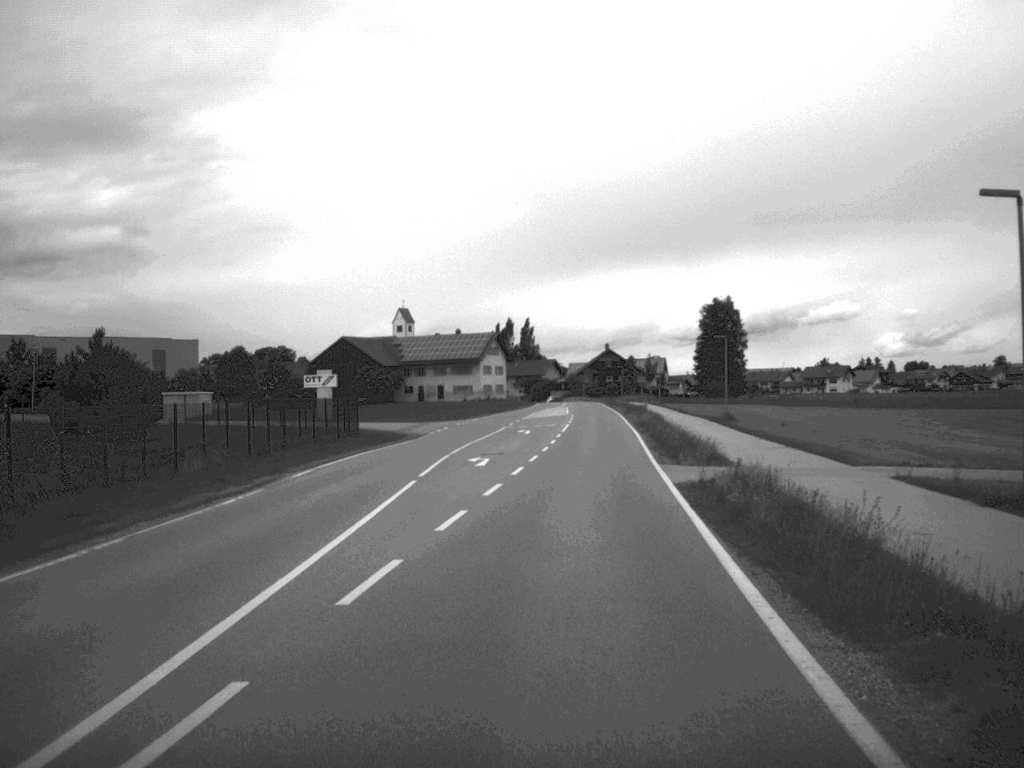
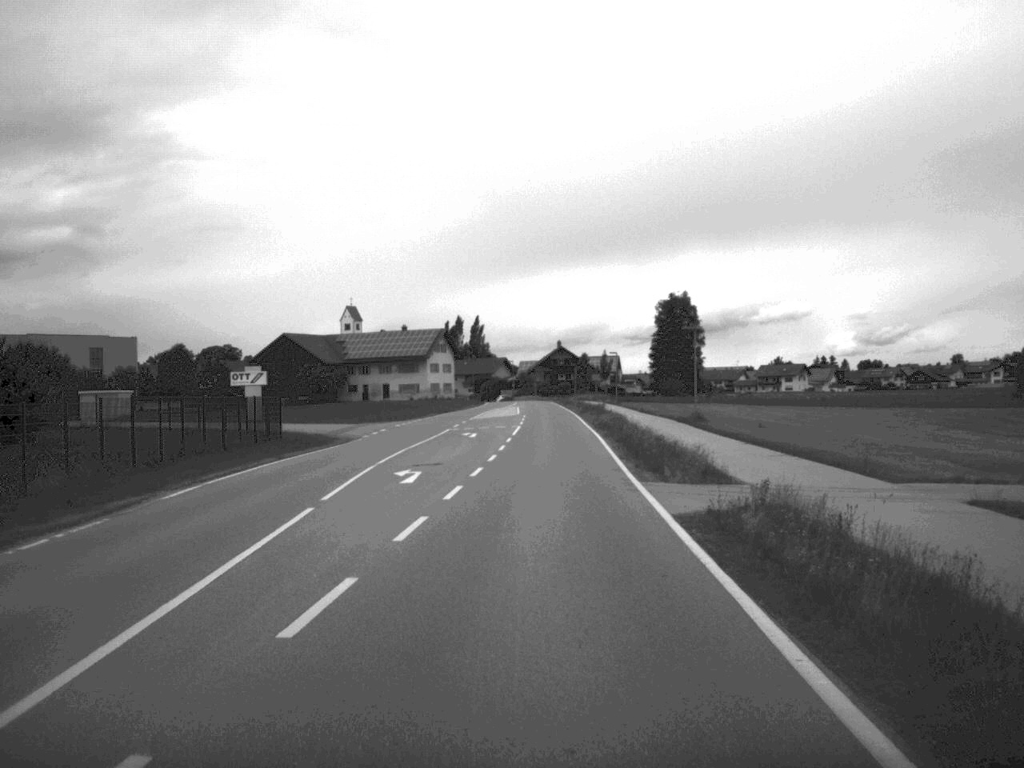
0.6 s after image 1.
(+0.1, +7.2) m; +2°
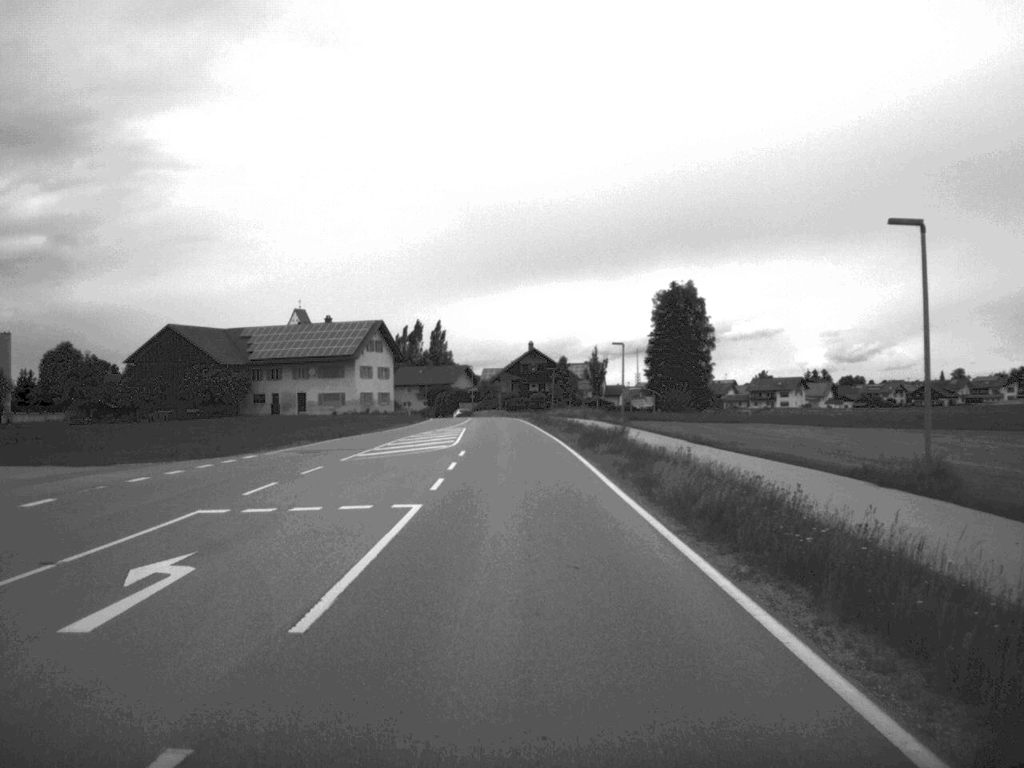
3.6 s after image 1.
(+0.7, +41.0) m; +1°
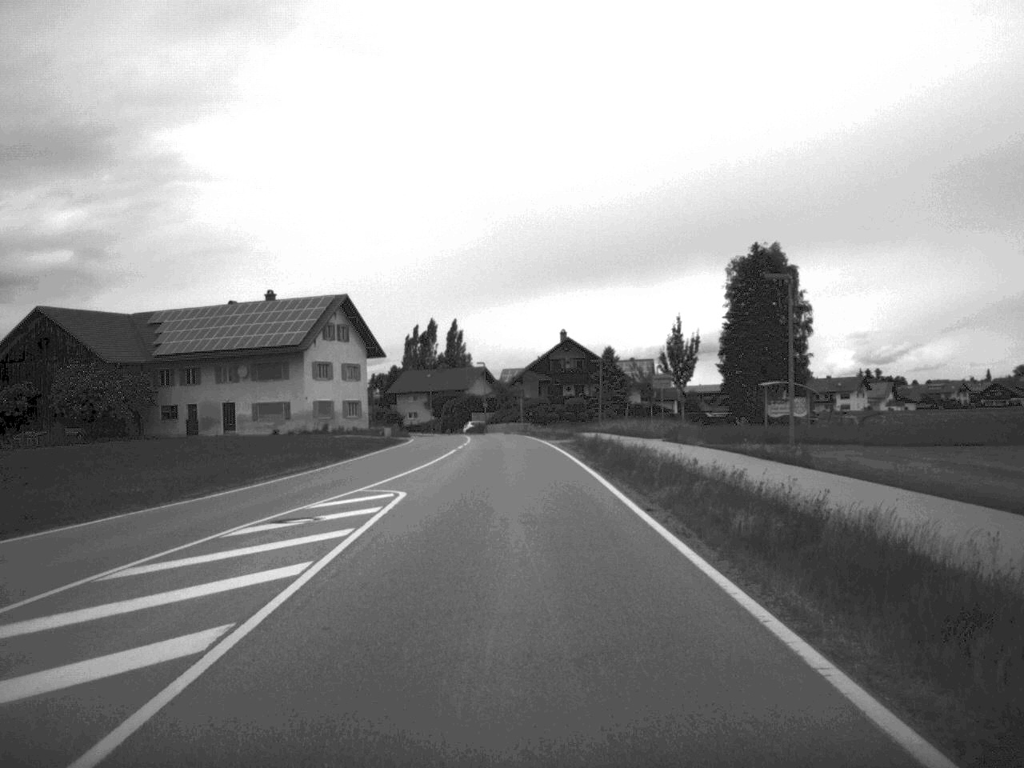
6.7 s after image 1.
(-0.5, +40.9) m; -1°
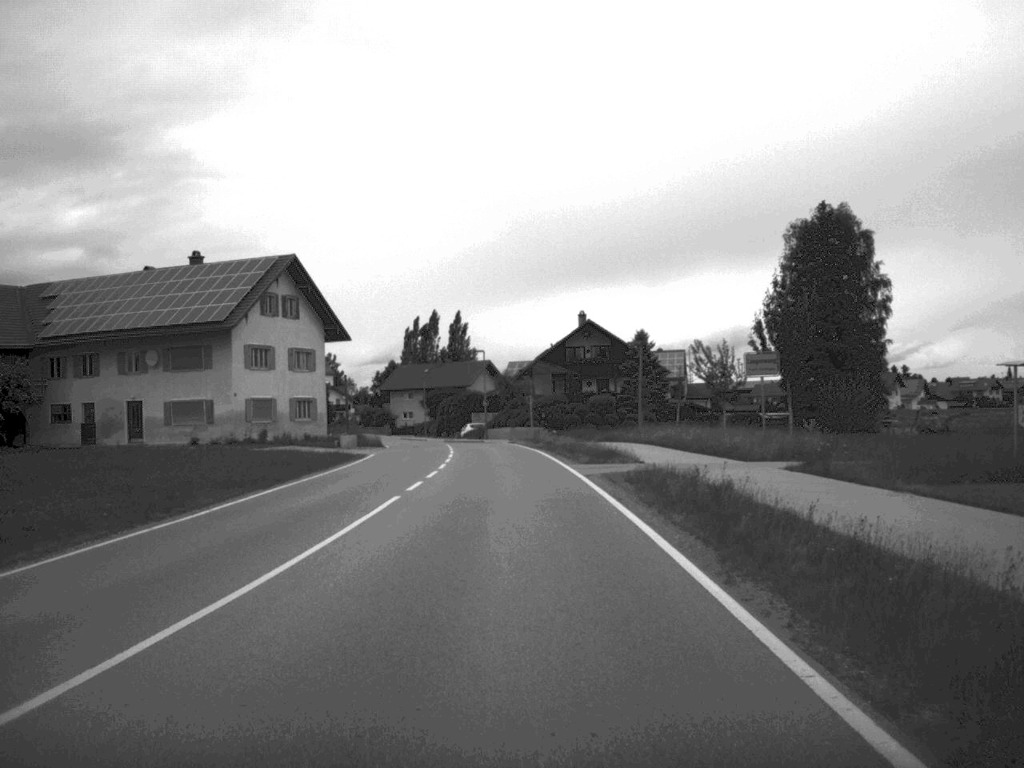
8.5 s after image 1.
(-0.1, +22.8) m; -1°
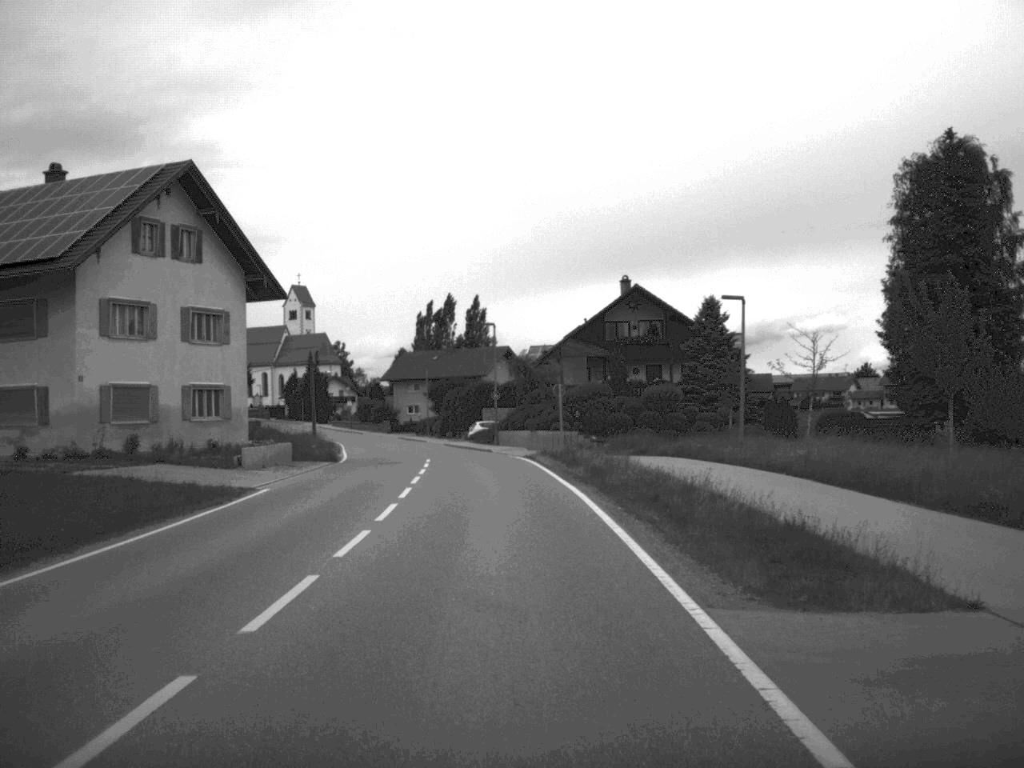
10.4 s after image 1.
(-0.1, +23.7) m; -1°
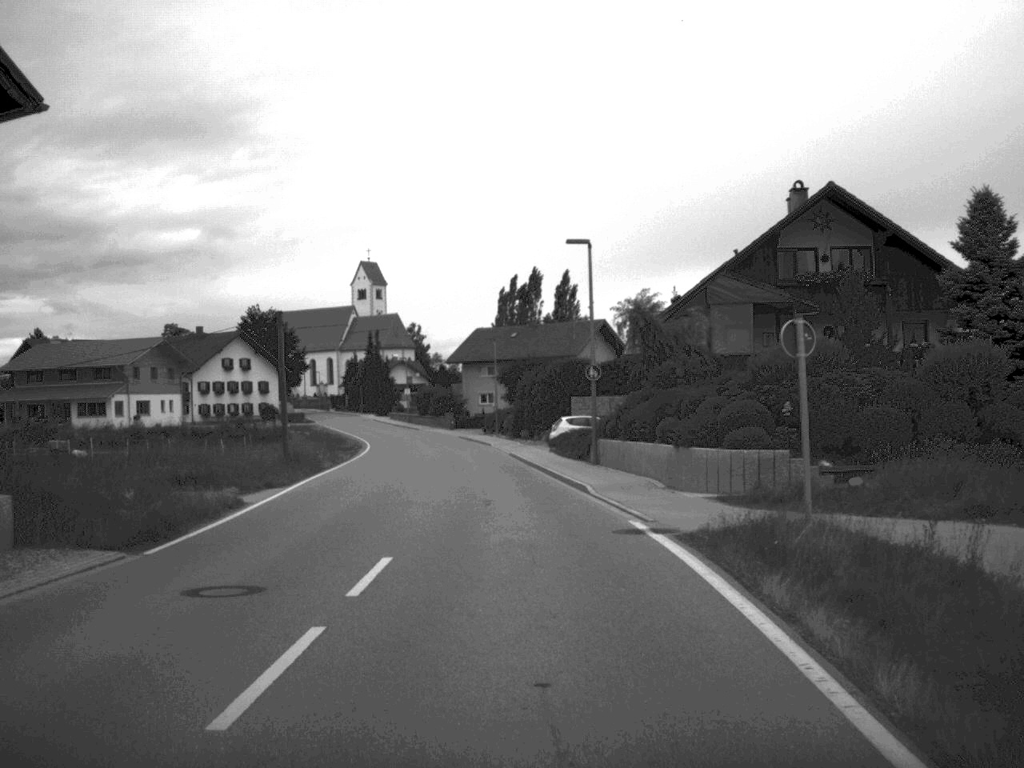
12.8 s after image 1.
(-0.8, +29.2) m; -4°
